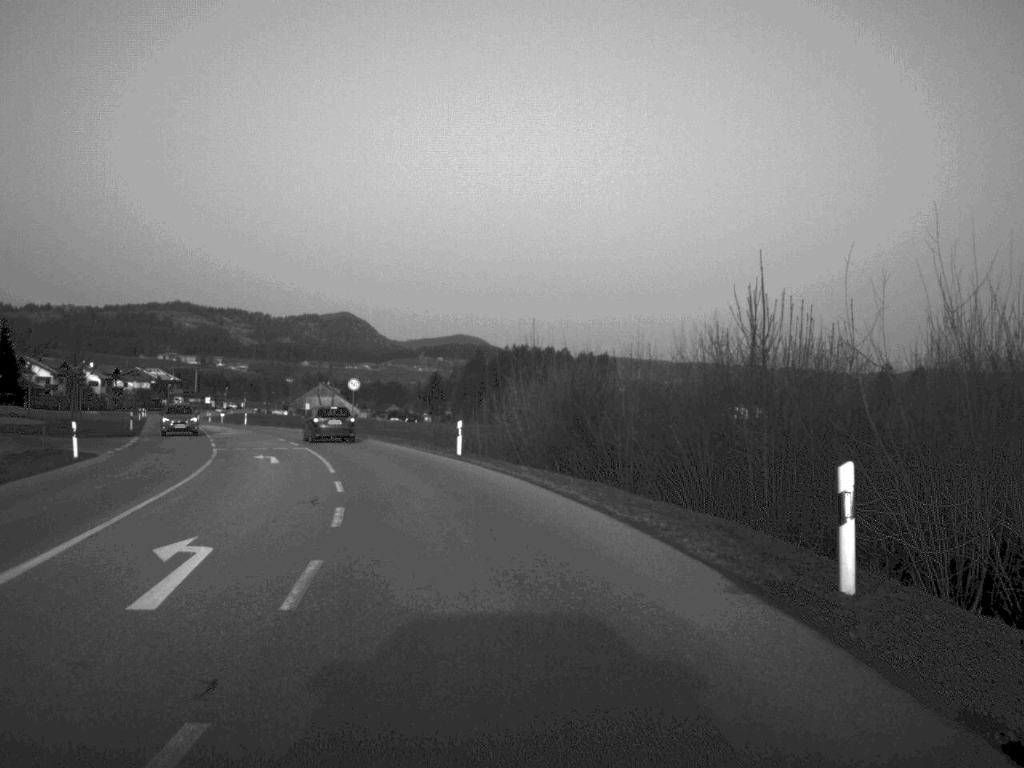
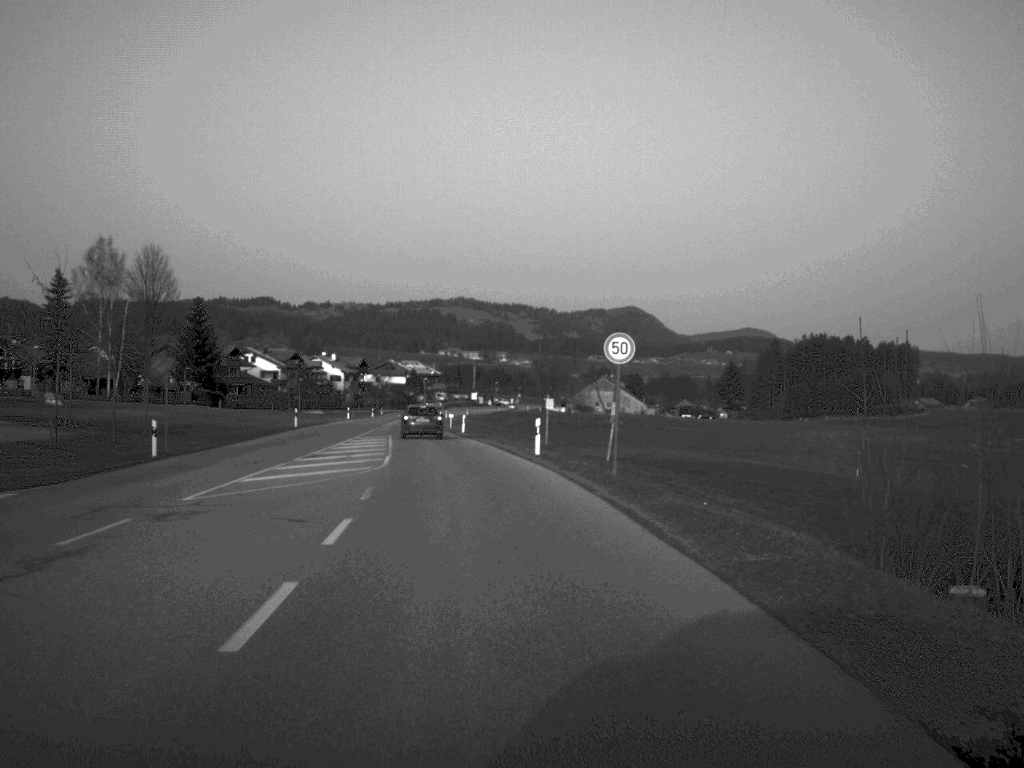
(-4.6, +39.9) m; -13°
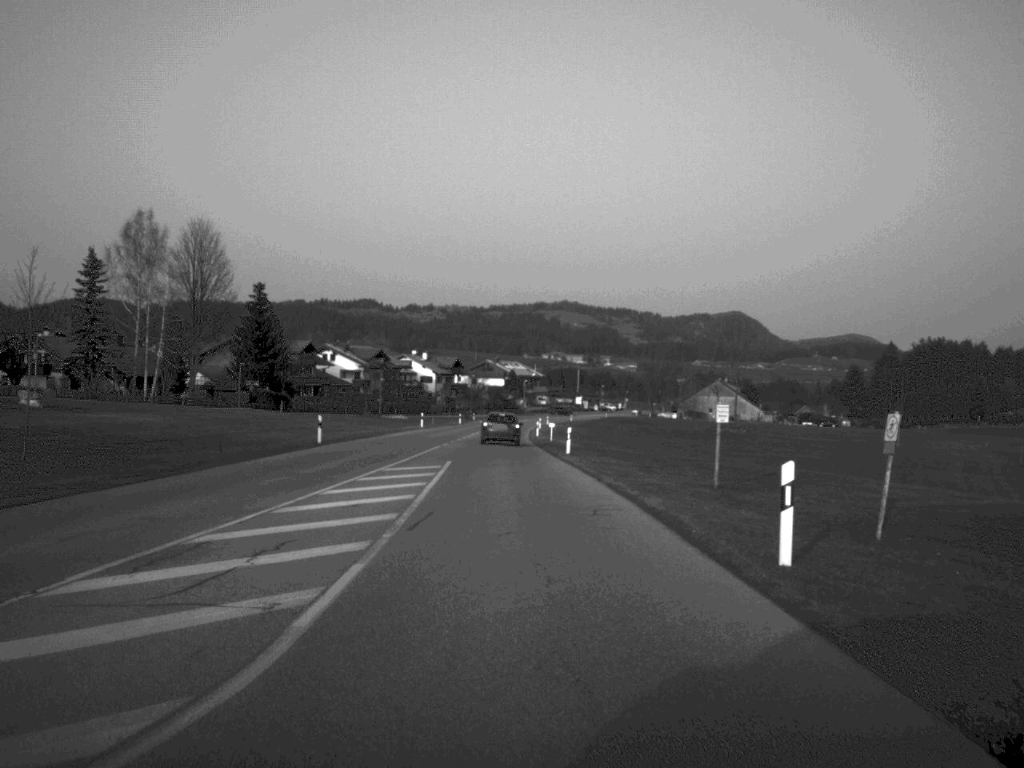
(-1.0, +23.0) m; -4°
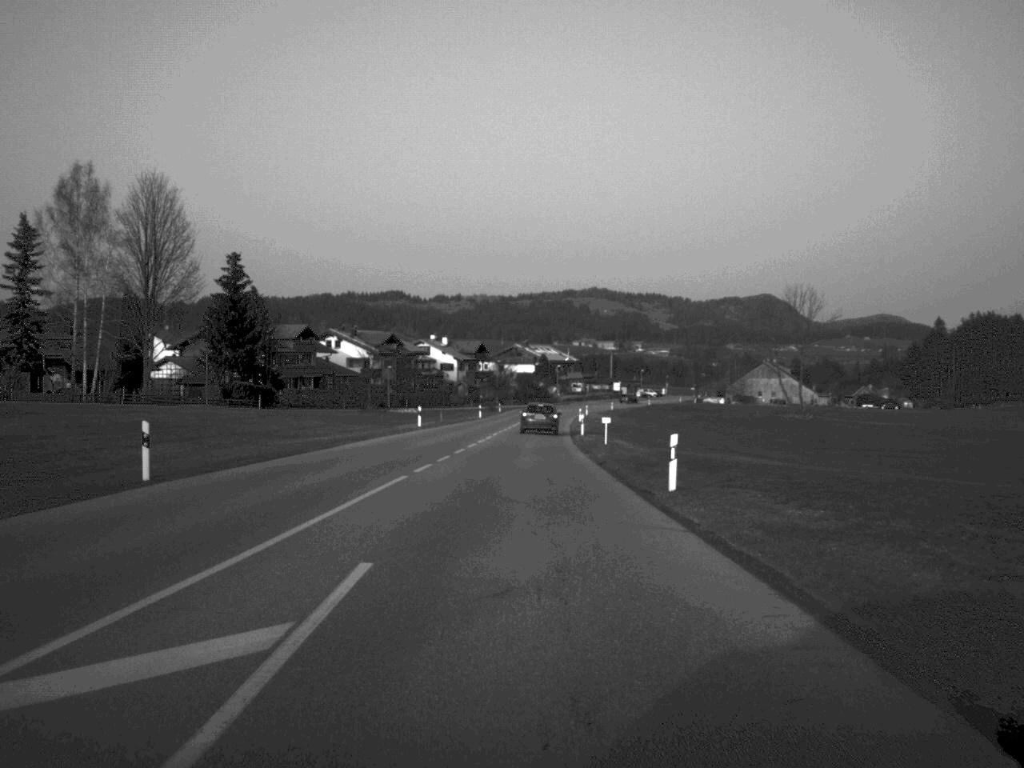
(-0.3, +25.2) m; -1°
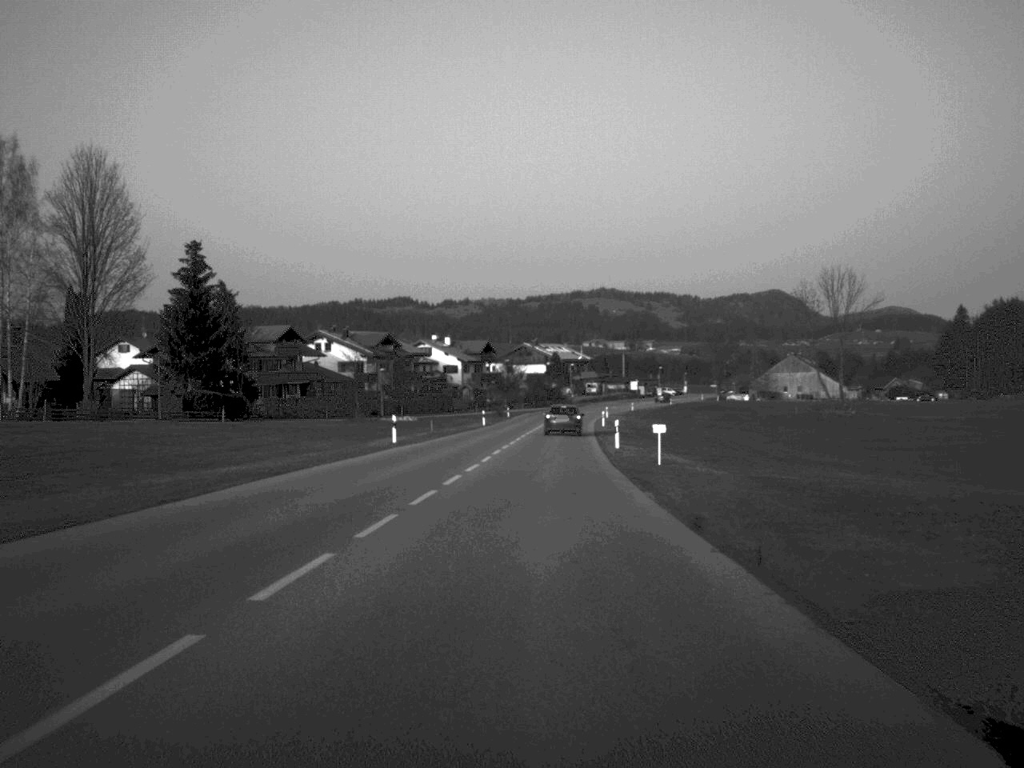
(-0.1, +16.7) m; 0°
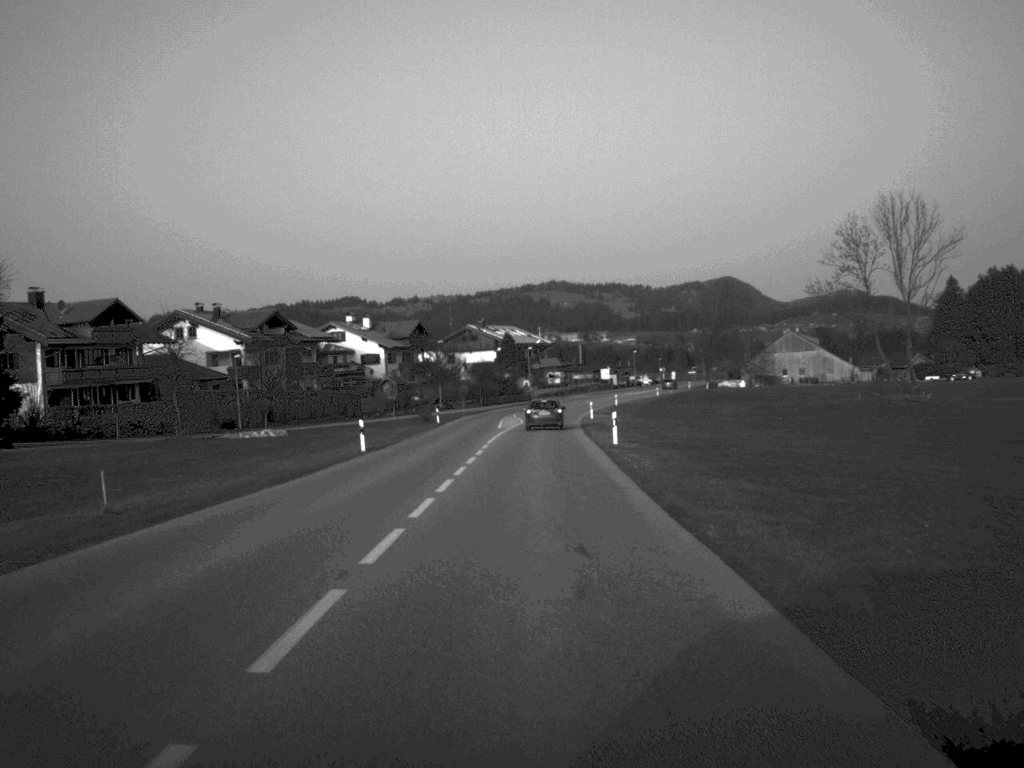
(+0.8, +44.8) m; +2°
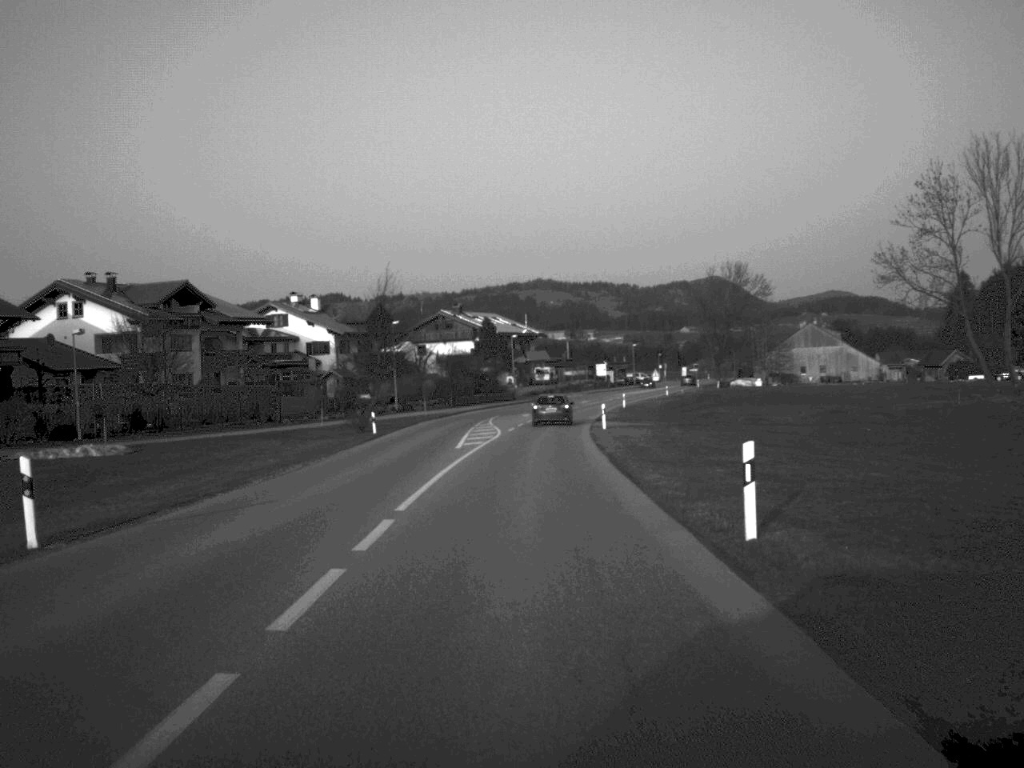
(+0.2, +26.5) m; +1°
